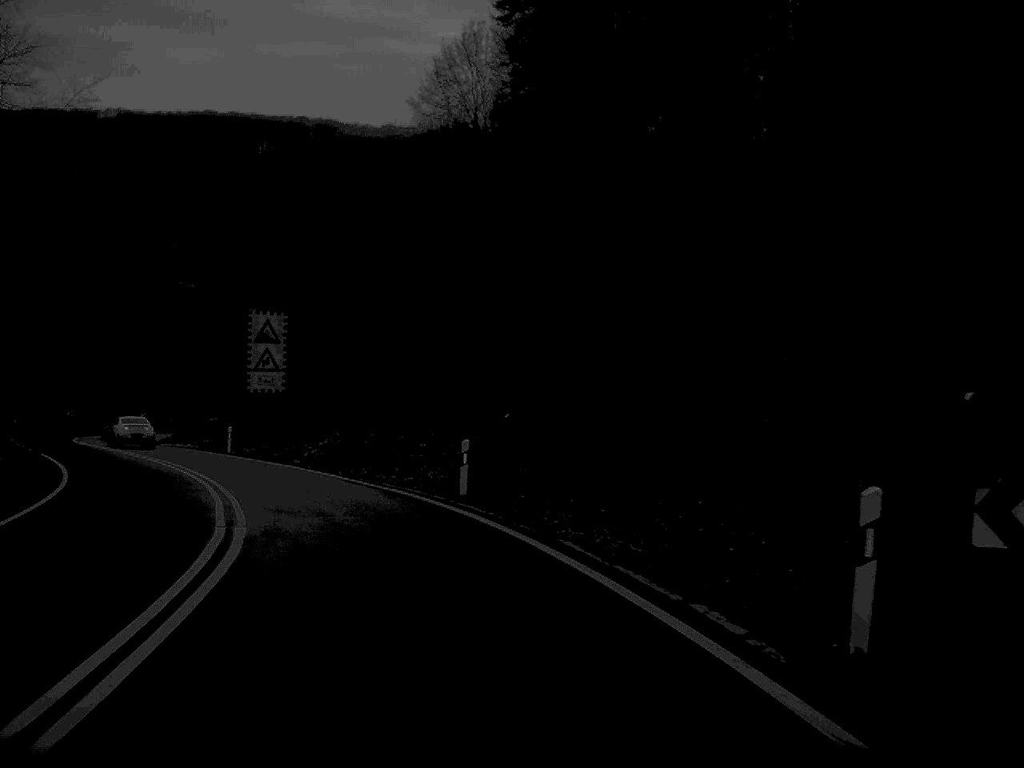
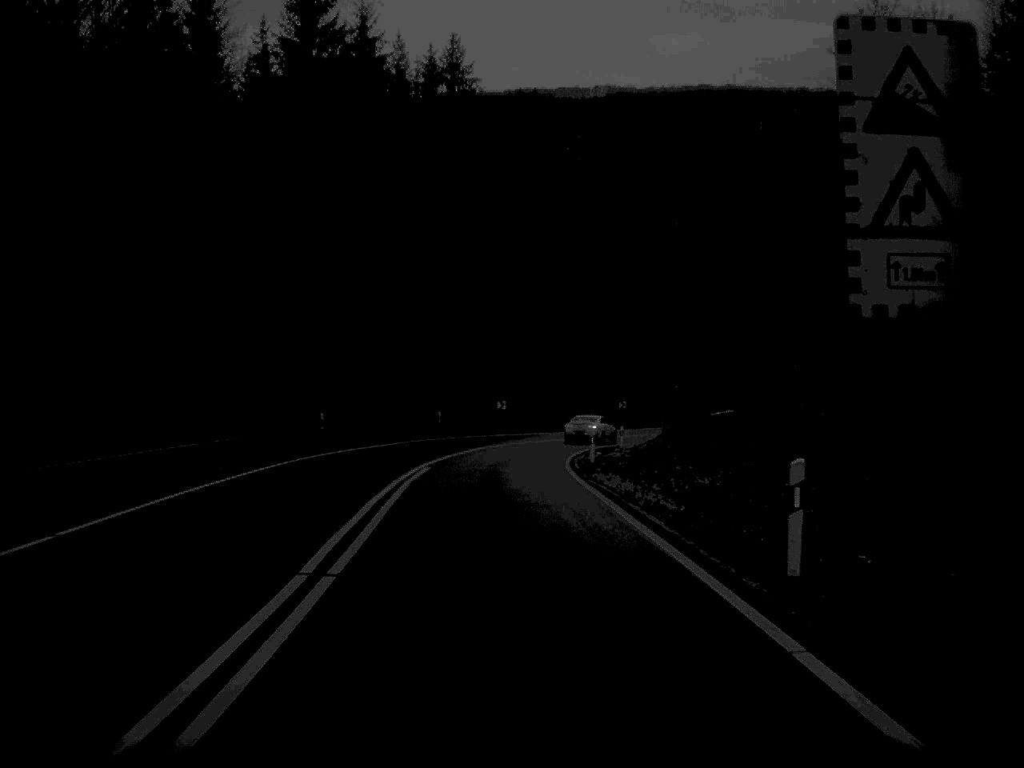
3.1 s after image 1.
(-9.0, +38.9) m; -22°
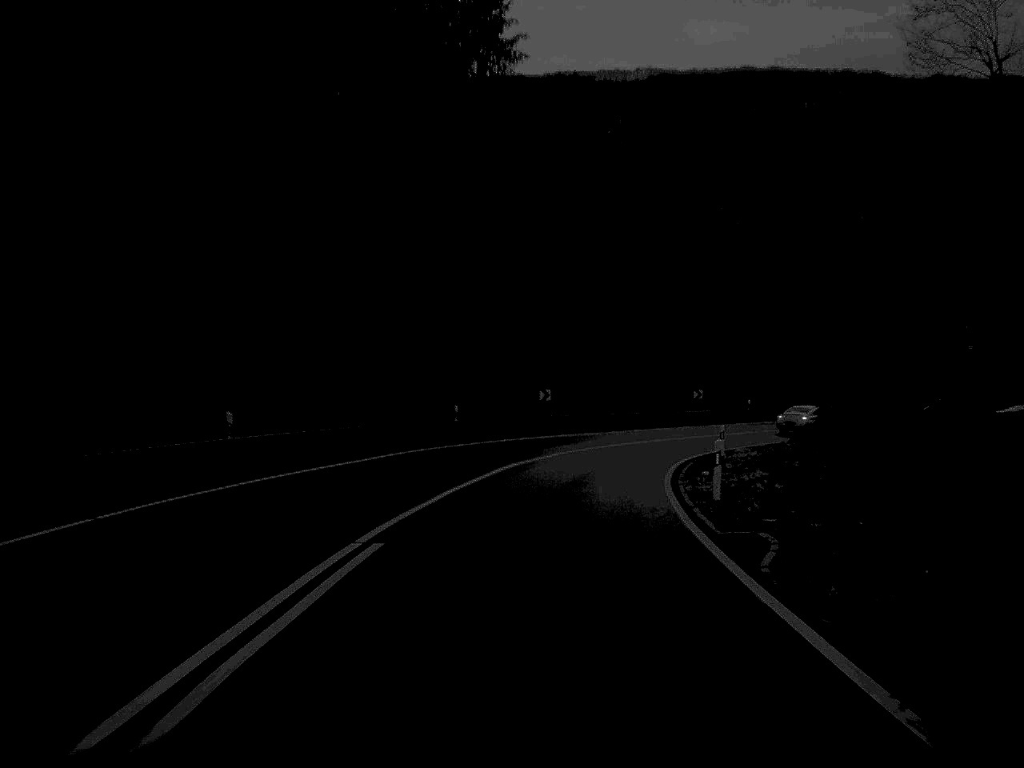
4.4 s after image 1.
(-0.4, +19.4) m; -2°
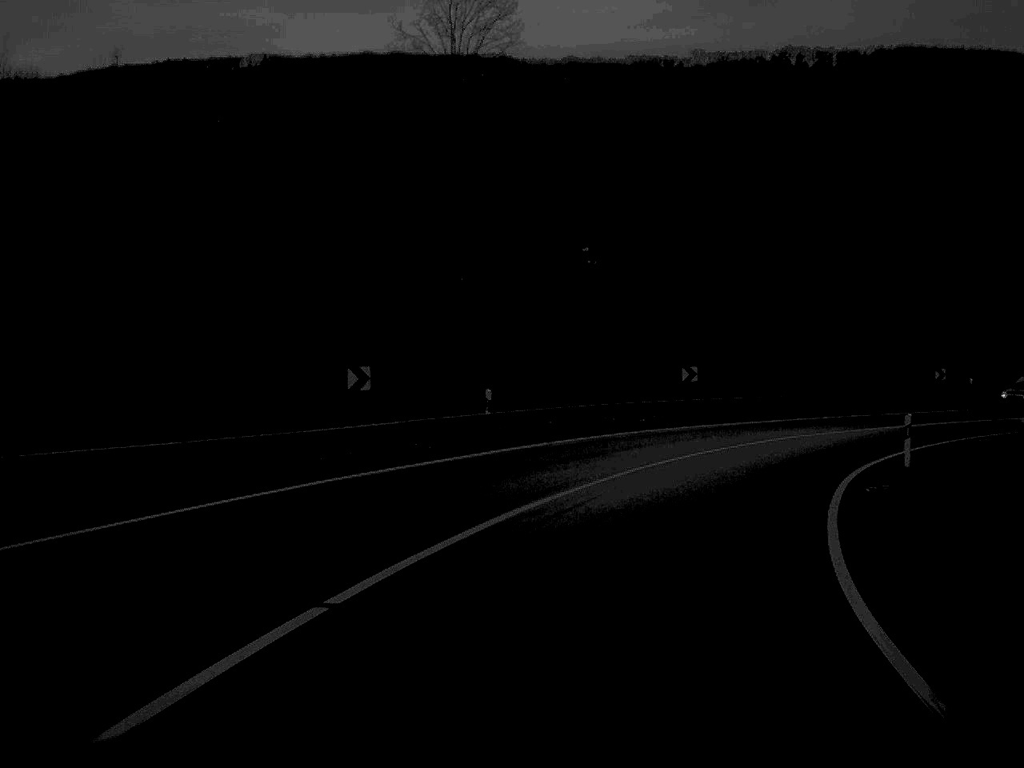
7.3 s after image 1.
(+4.9, +44.8) m; +18°
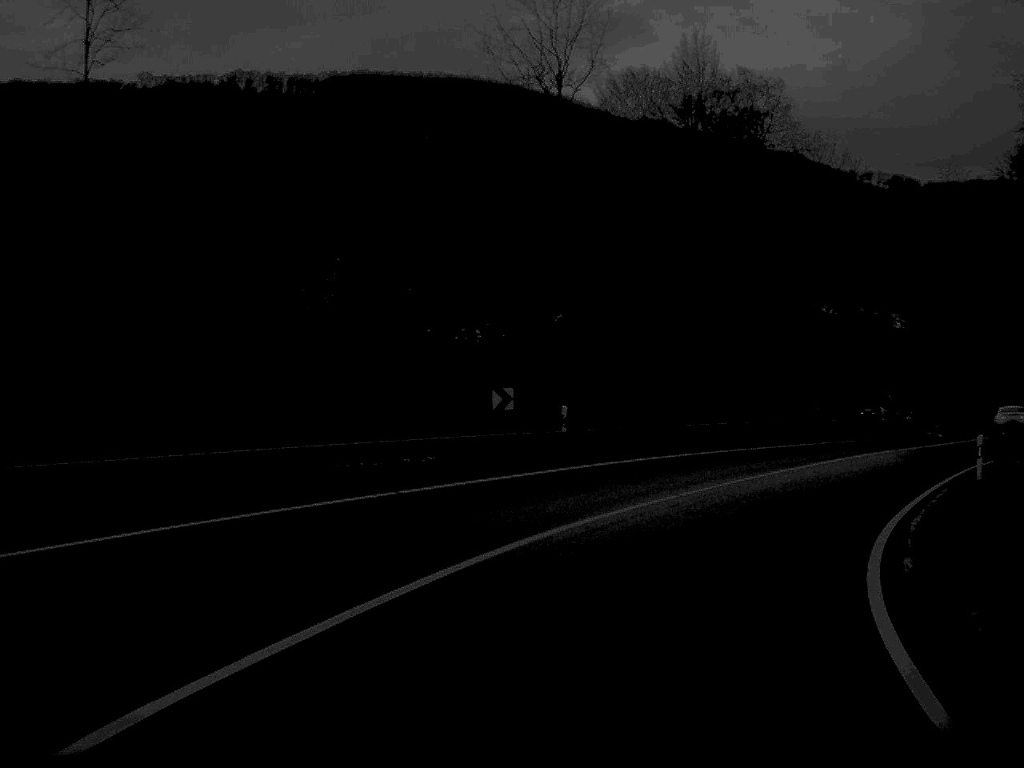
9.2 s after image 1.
(+5.7, +27.0) m; +25°
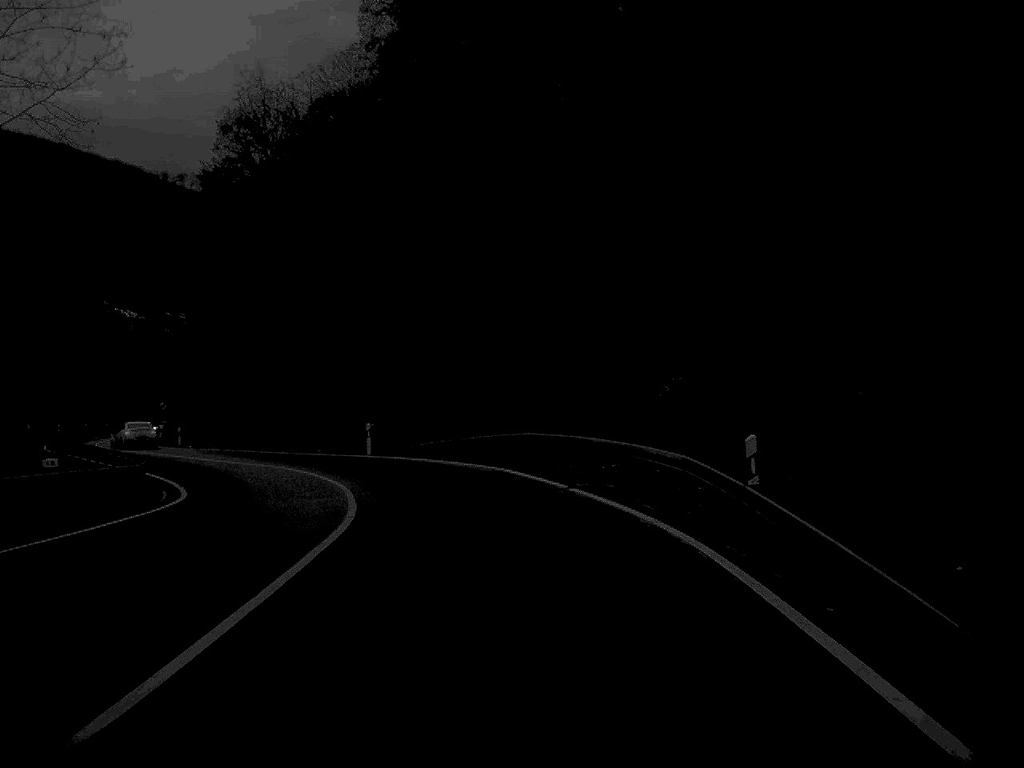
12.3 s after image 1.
(+15.1, +41.8) m; +30°
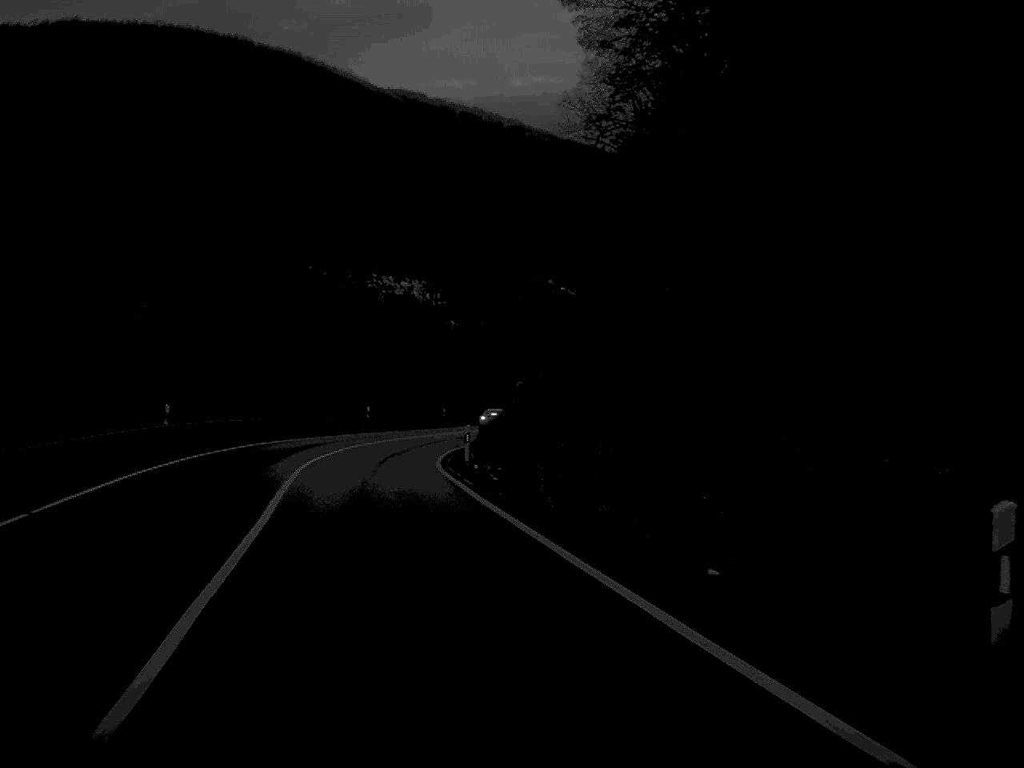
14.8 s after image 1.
(-5.1, +36.0) m; -21°
